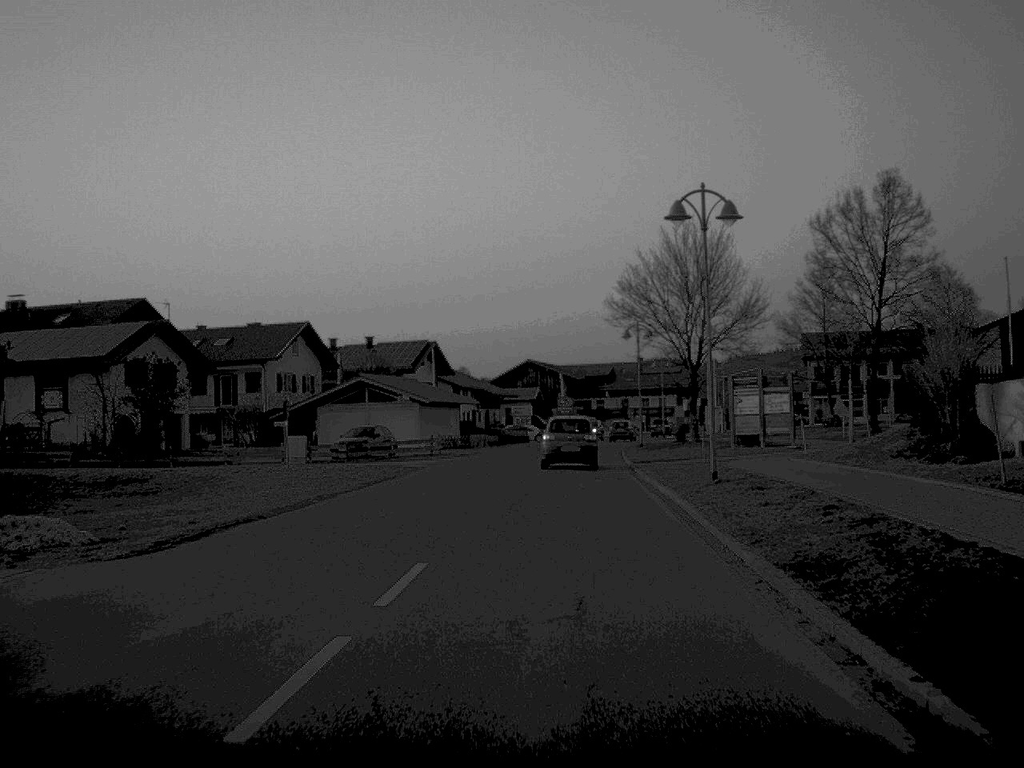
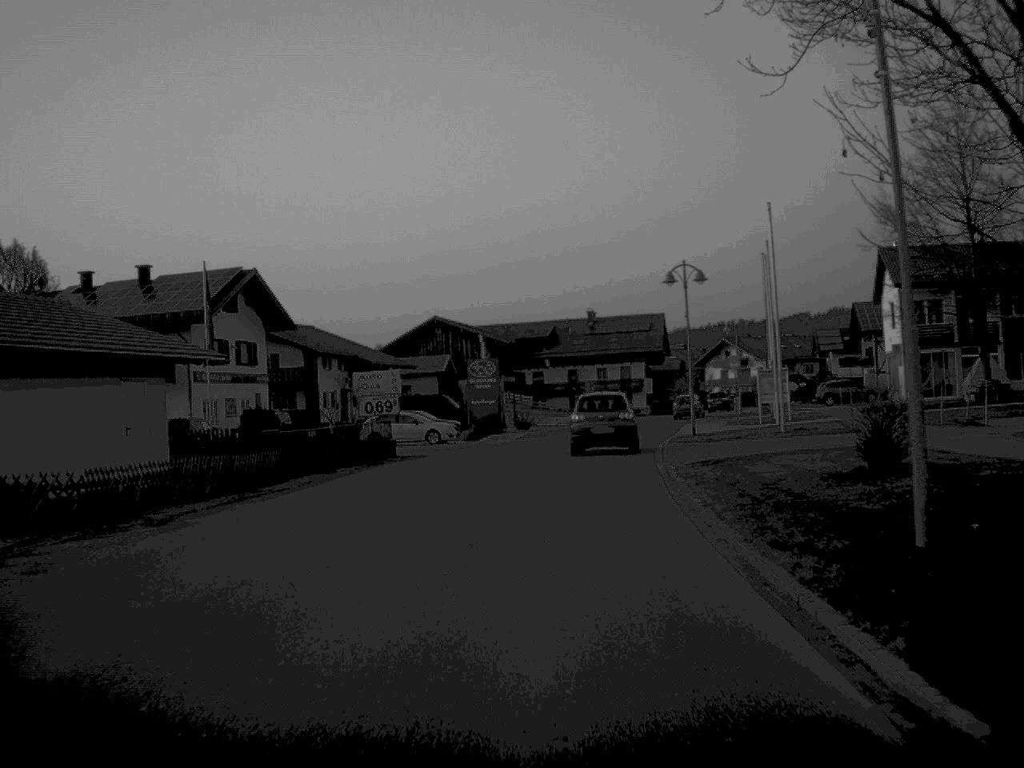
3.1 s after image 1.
(+1.9, +50.6) m; +3°
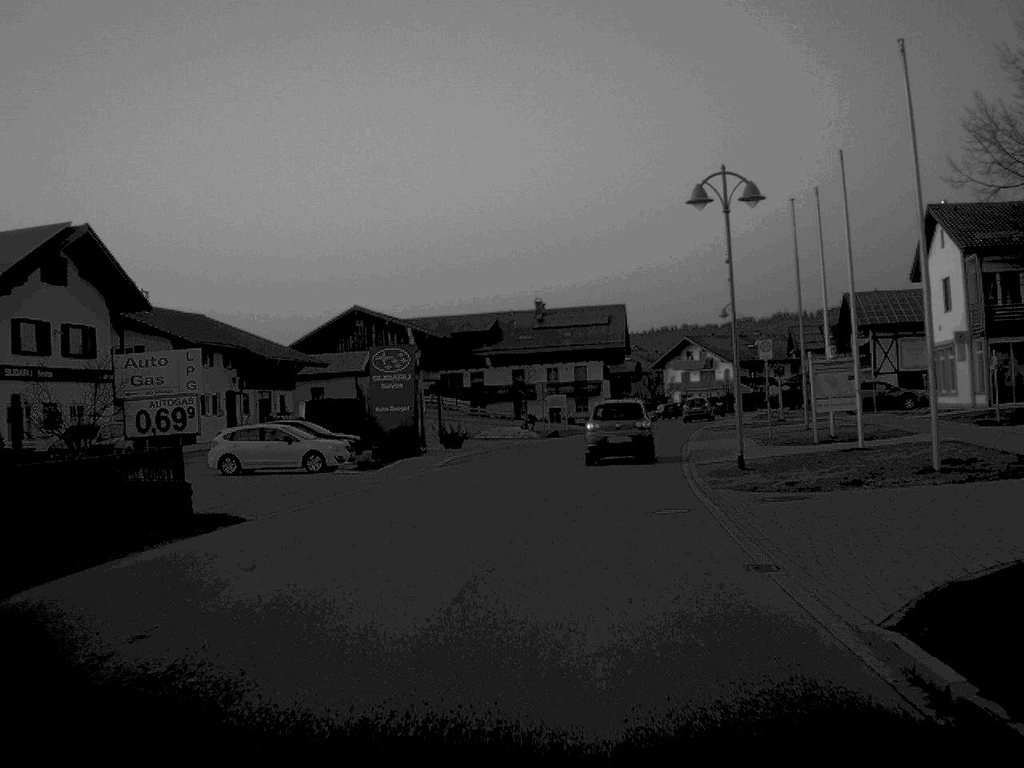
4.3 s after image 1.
(+0.4, +18.8) m; +3°
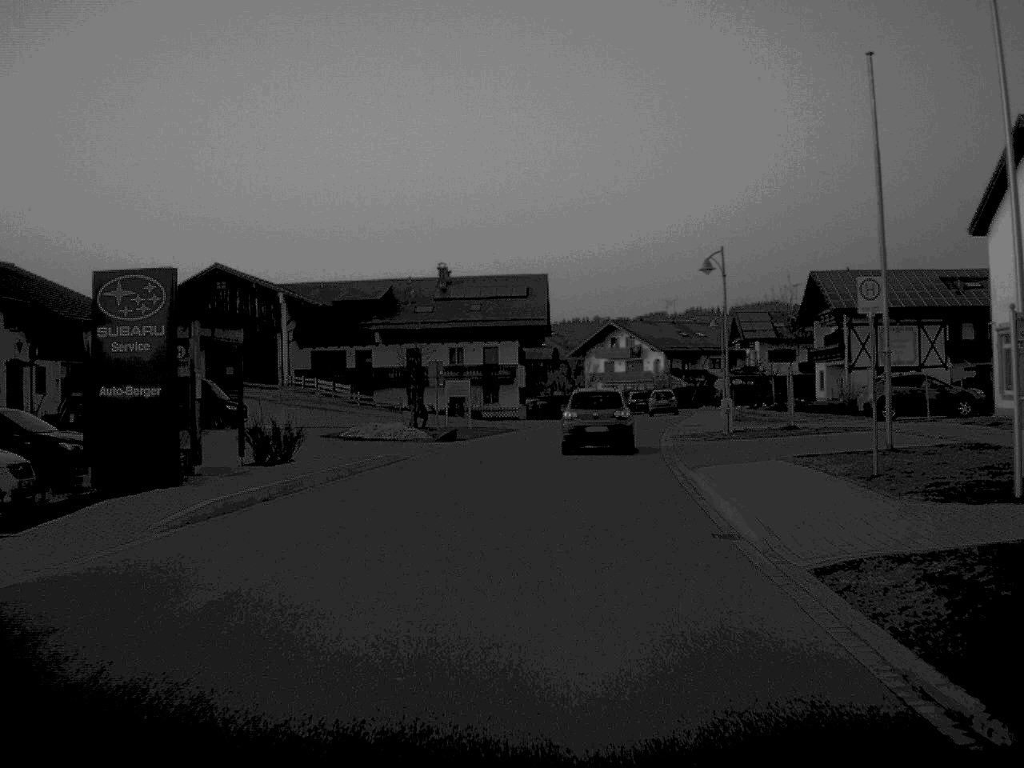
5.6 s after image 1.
(+0.8, +19.5) m; +4°
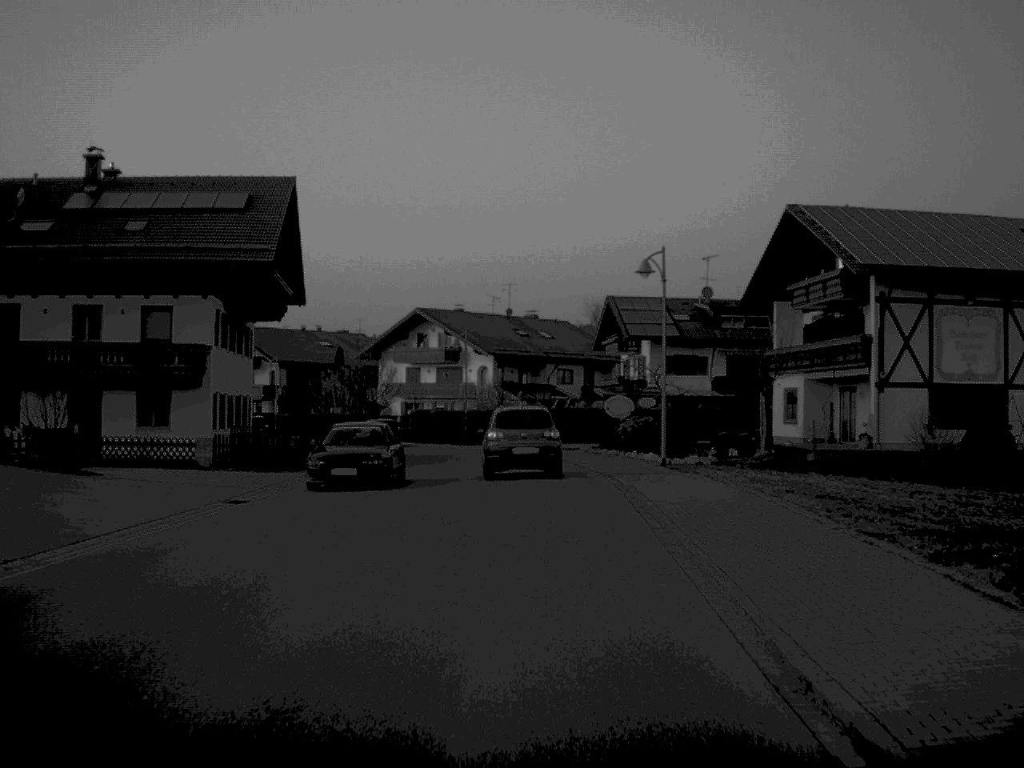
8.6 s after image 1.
(+3.3, +44.5) m; +9°
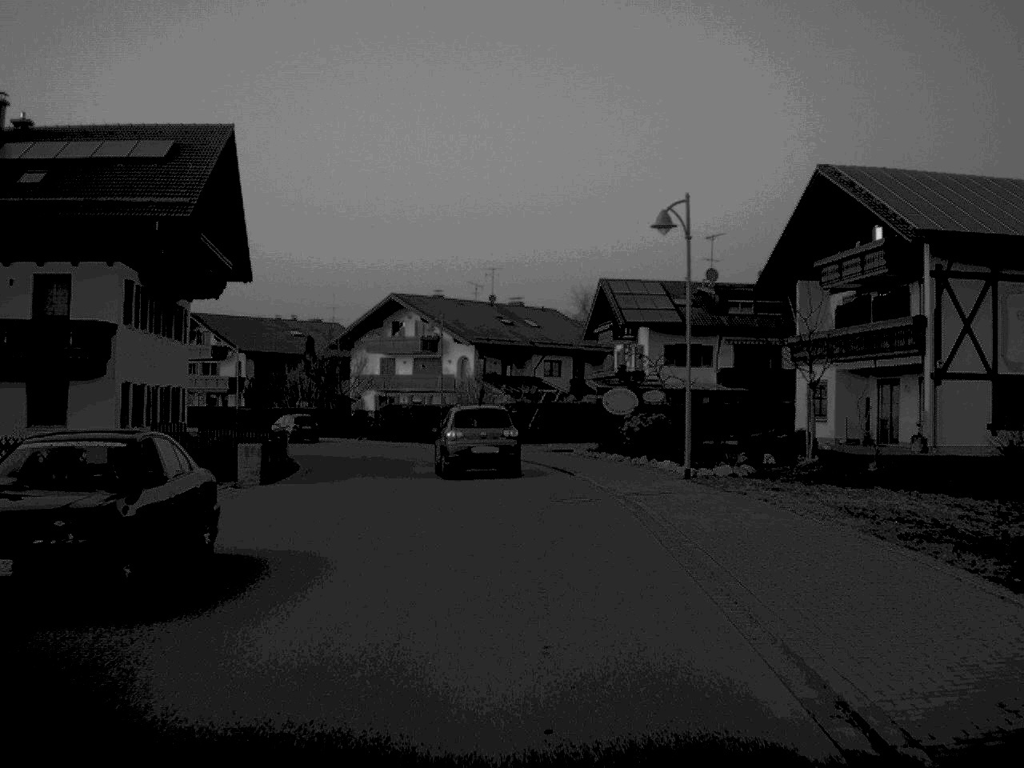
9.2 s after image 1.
(+0.1, +8.0) m; +1°
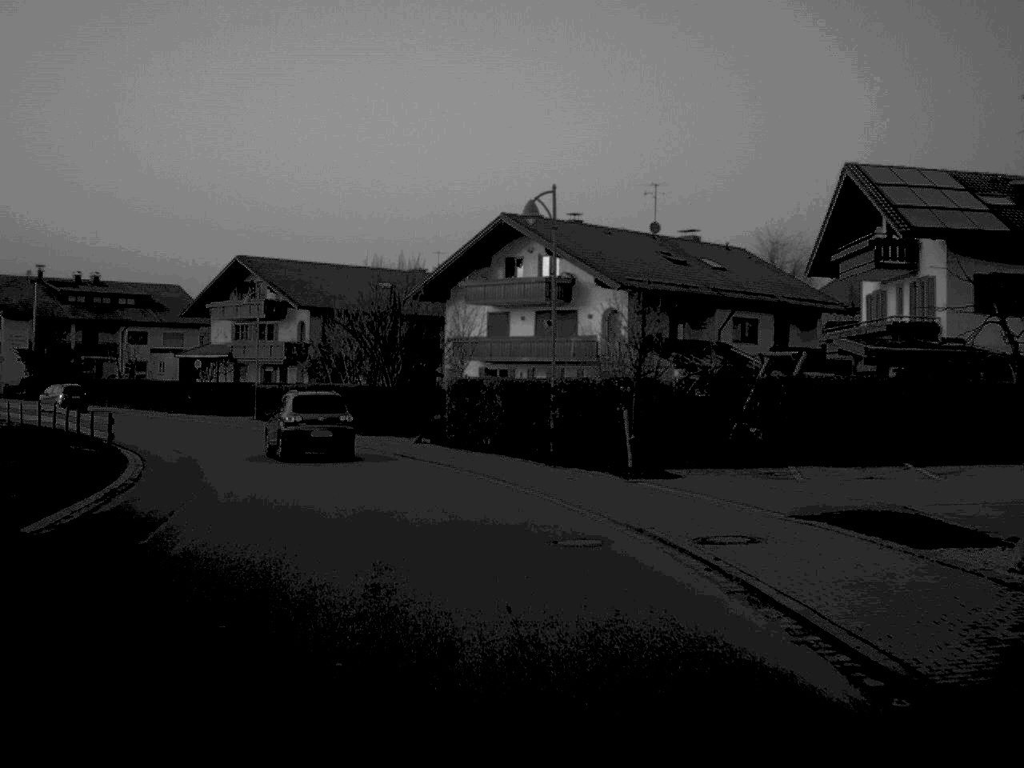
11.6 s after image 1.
(-1.0, +31.6) m; -7°
